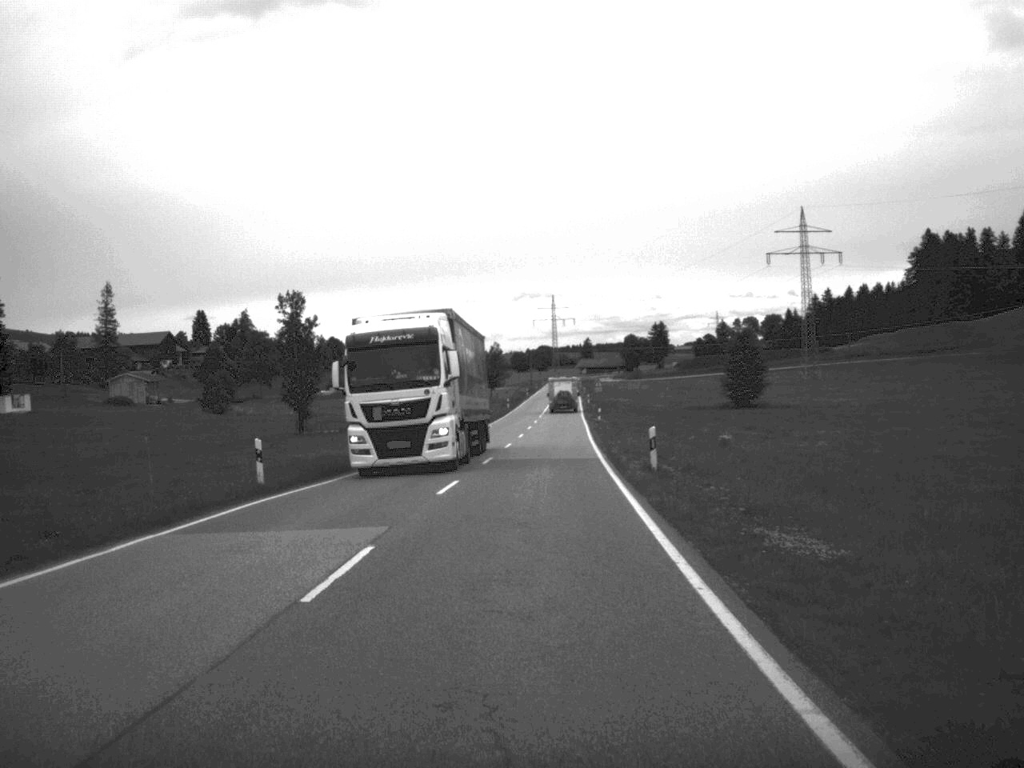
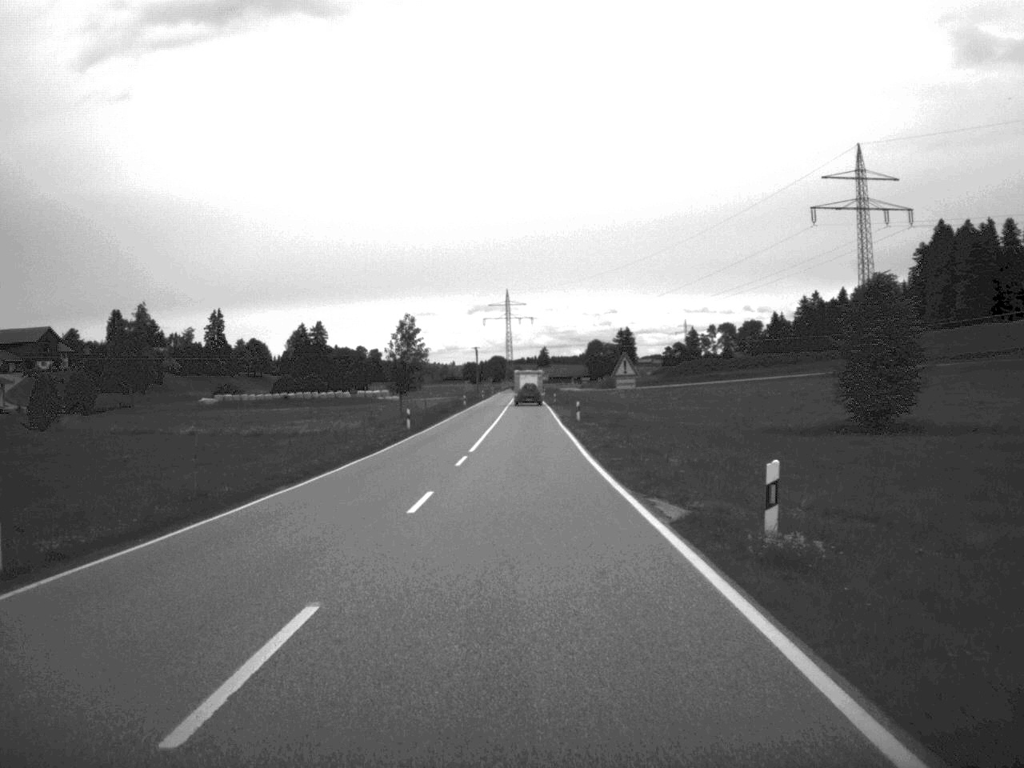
(+1.3, +63.3) m; +2°
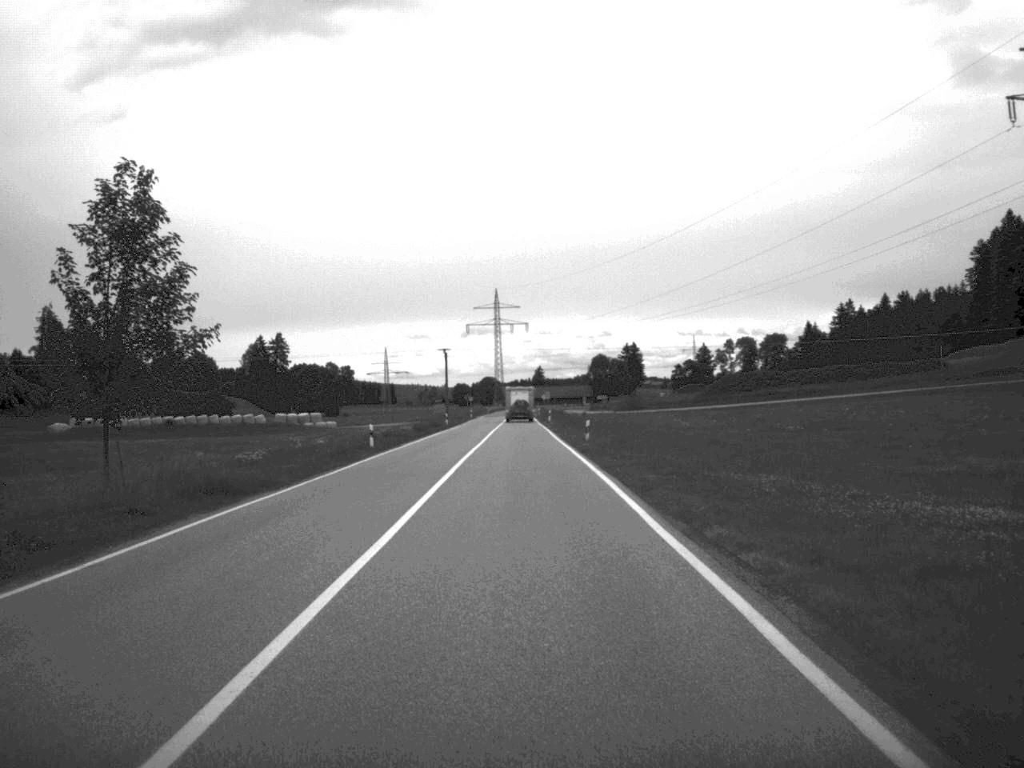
(0.0, +64.7) m; 0°
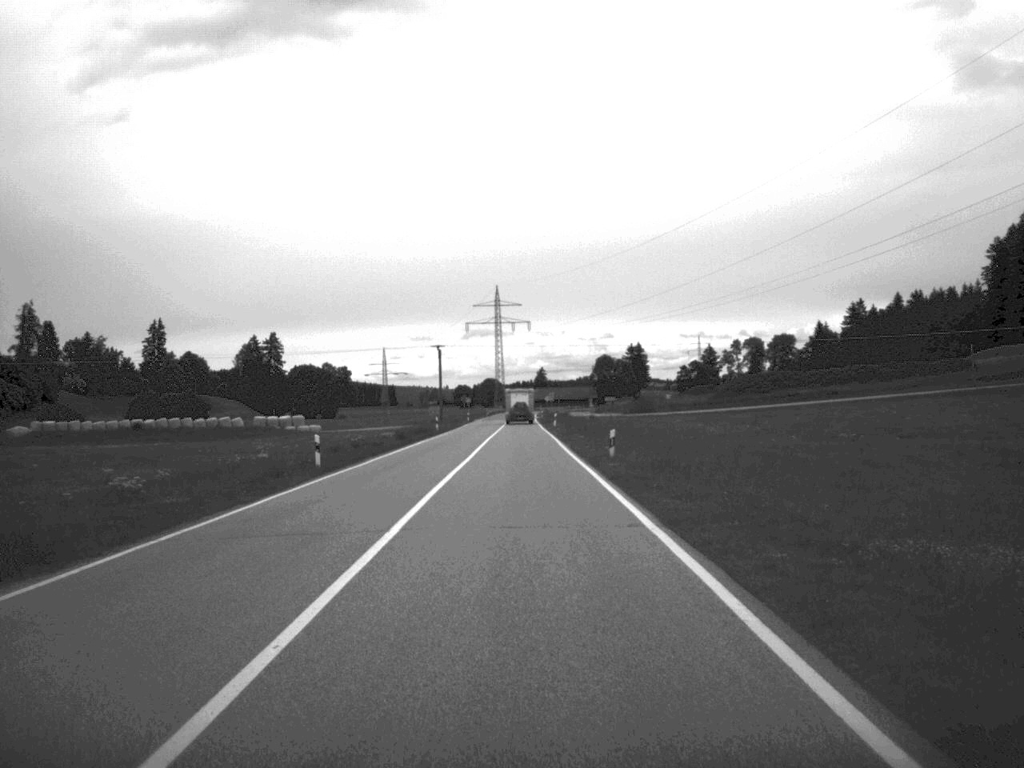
(0.0, +12.4) m; 0°
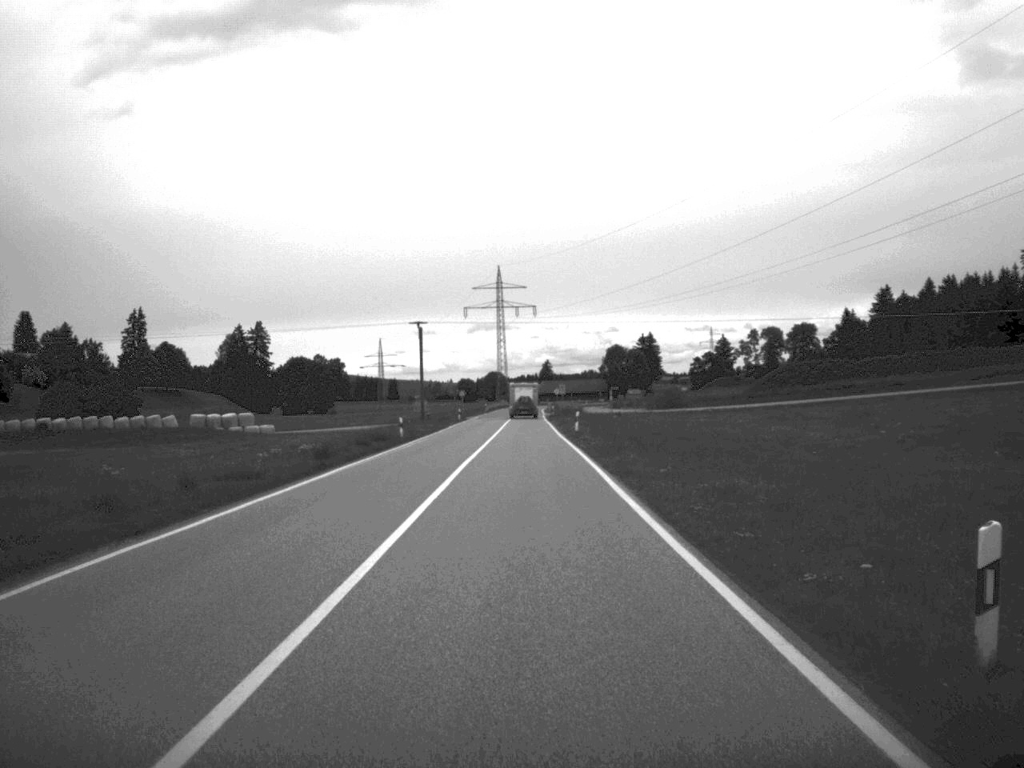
(-0.2, +27.4) m; 0°
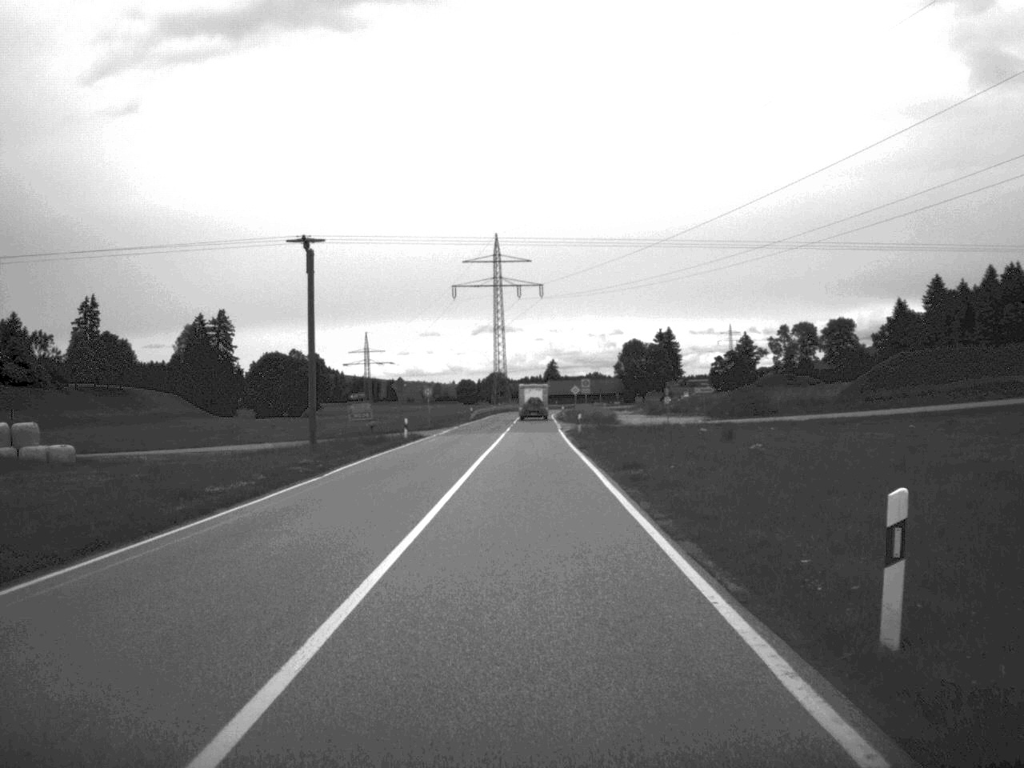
(-0.1, +48.4) m; 0°
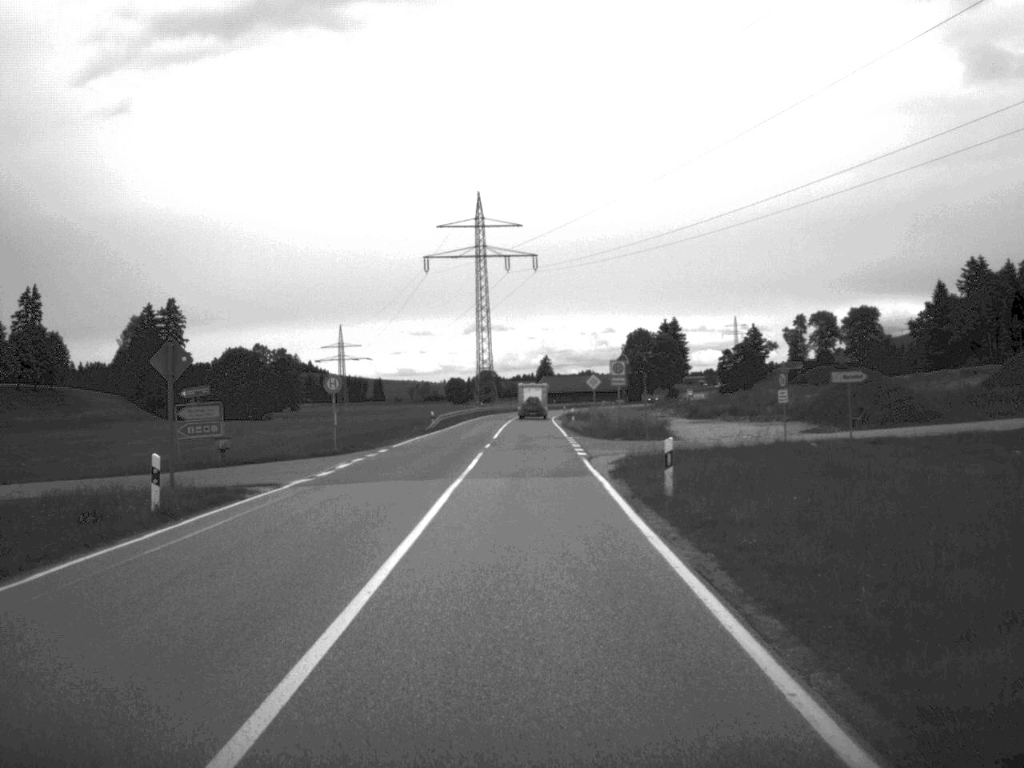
(+0.1, +37.7) m; 0°
